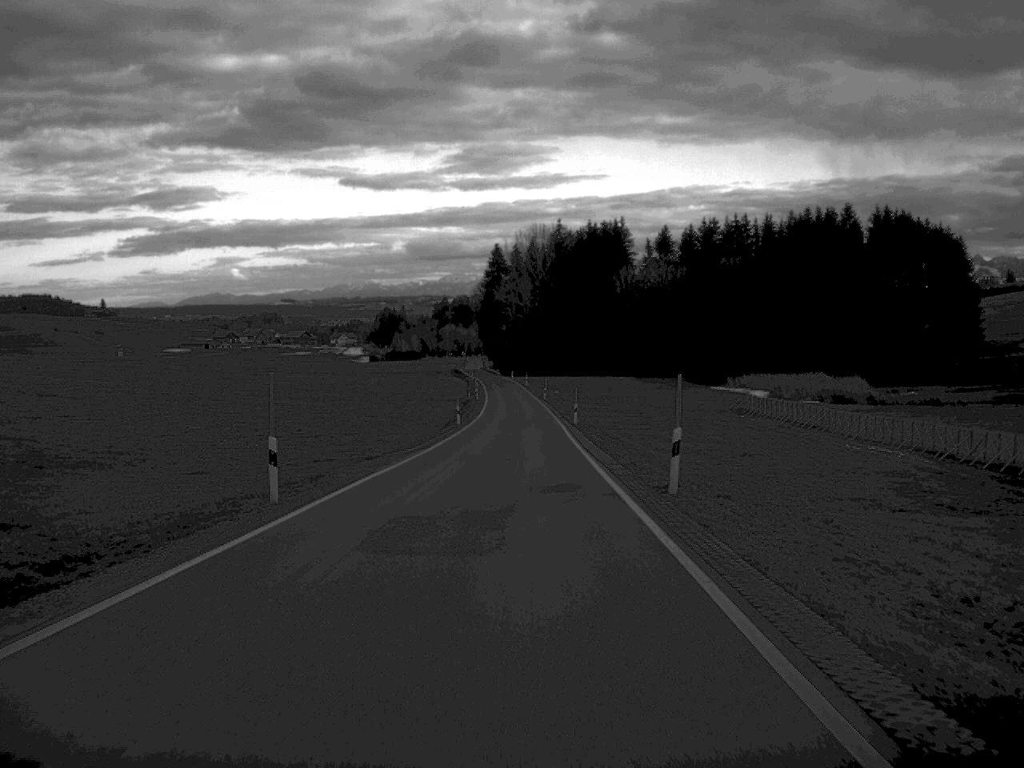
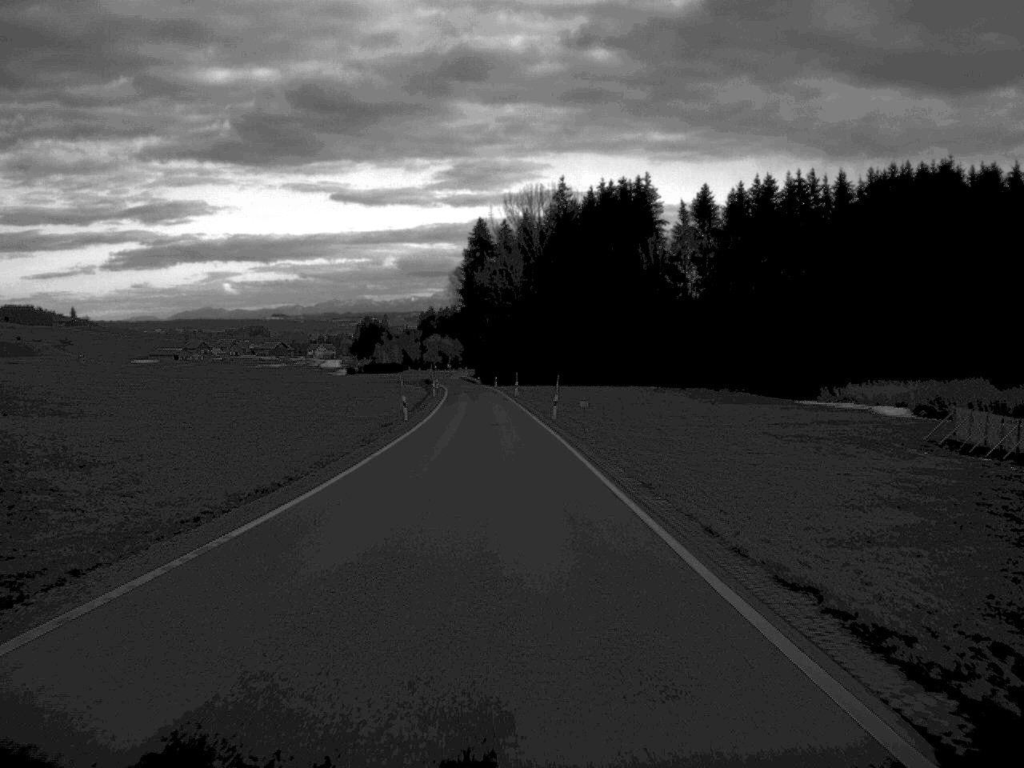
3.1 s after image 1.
(+0.1, +65.7) m; 0°
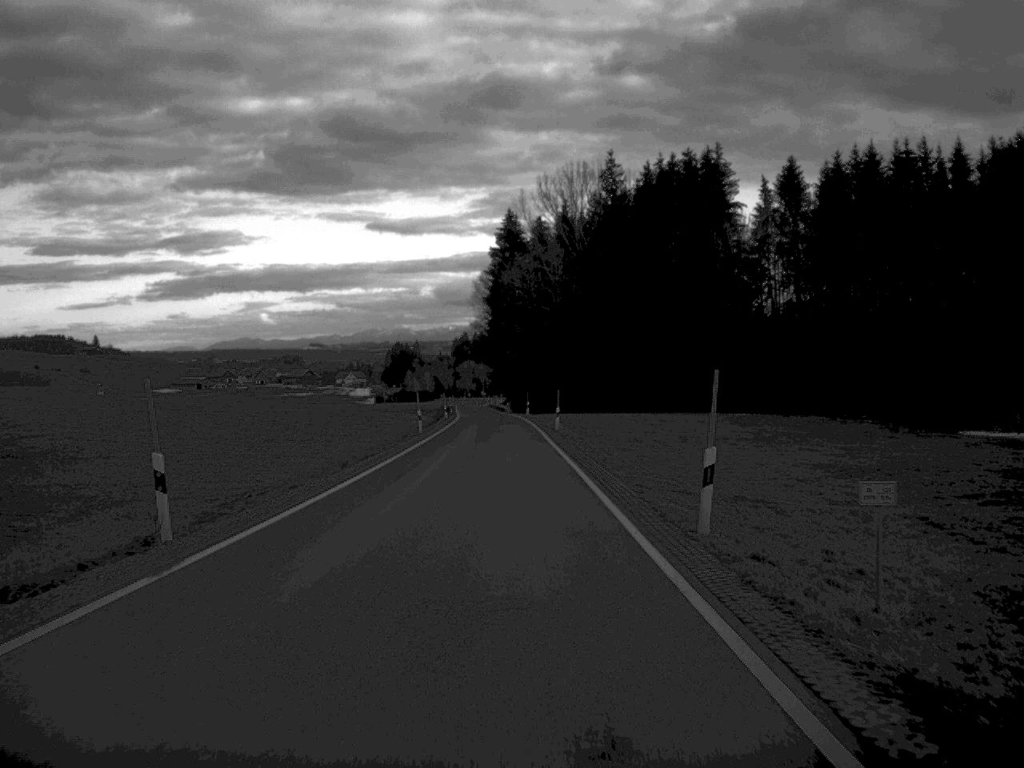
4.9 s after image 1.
(-0.5, +39.7) m; -2°
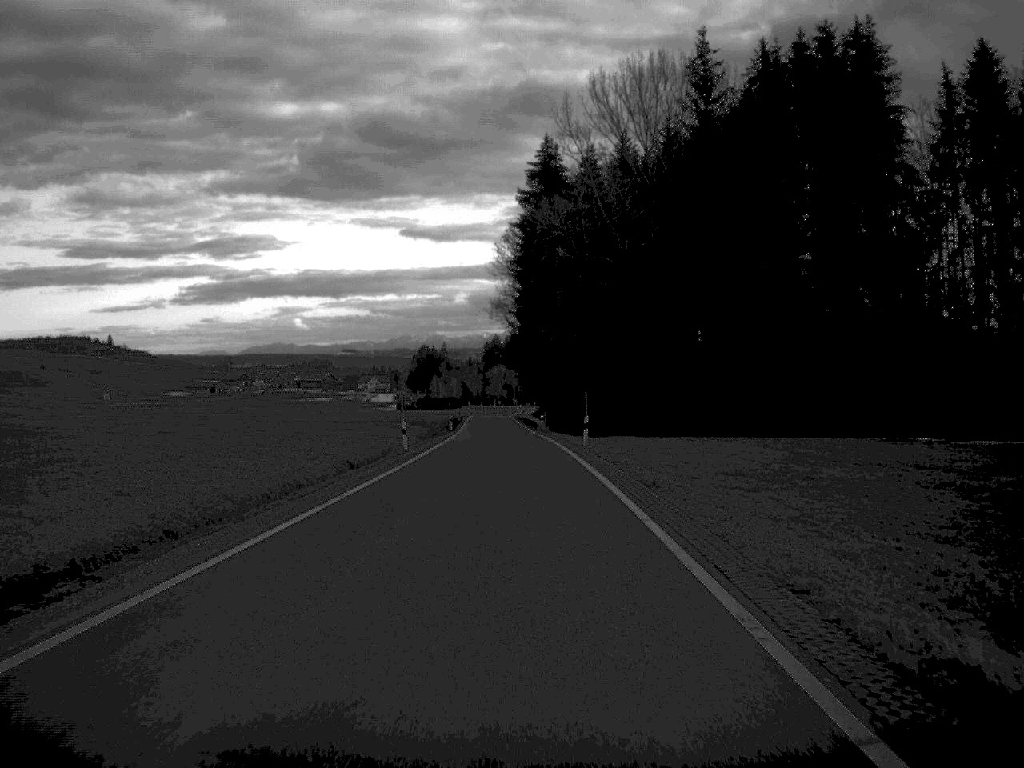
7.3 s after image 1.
(-0.8, +54.7) m; -2°
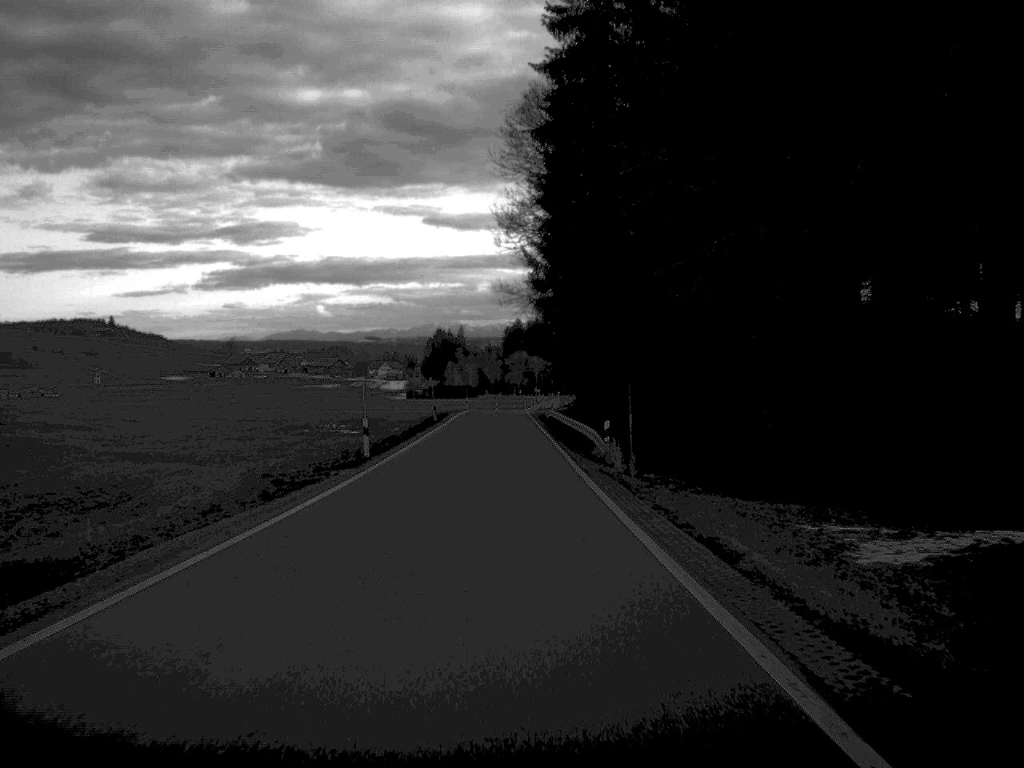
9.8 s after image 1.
(-0.5, +56.8) m; -1°
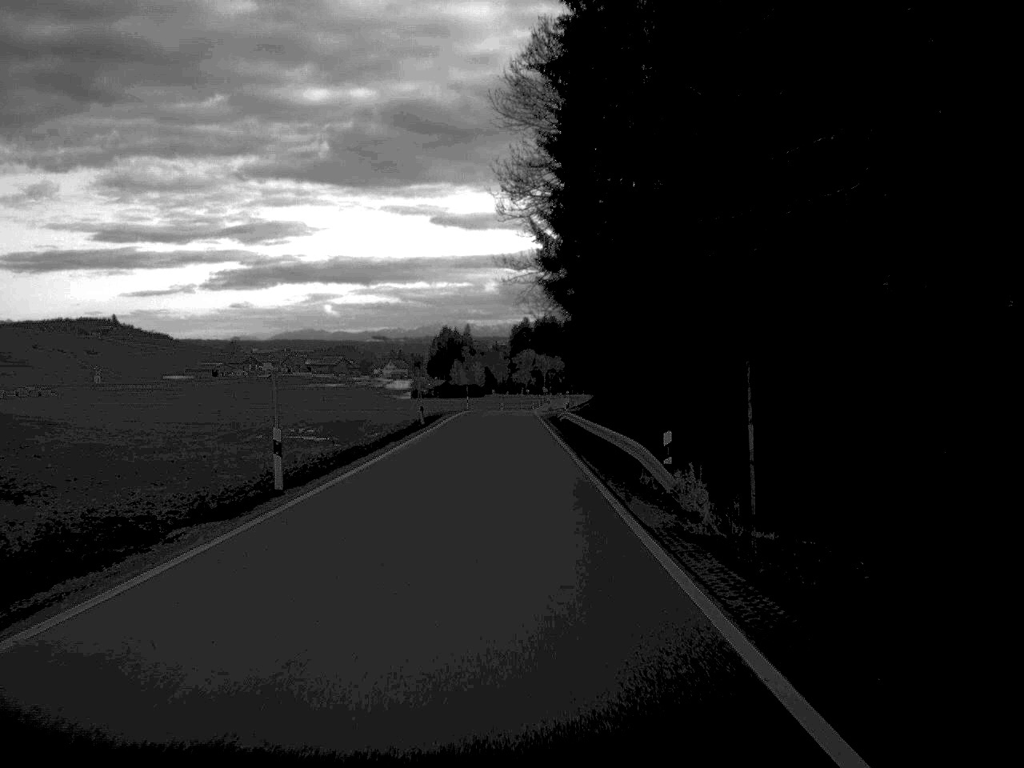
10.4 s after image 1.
(0.0, +13.4) m; 0°
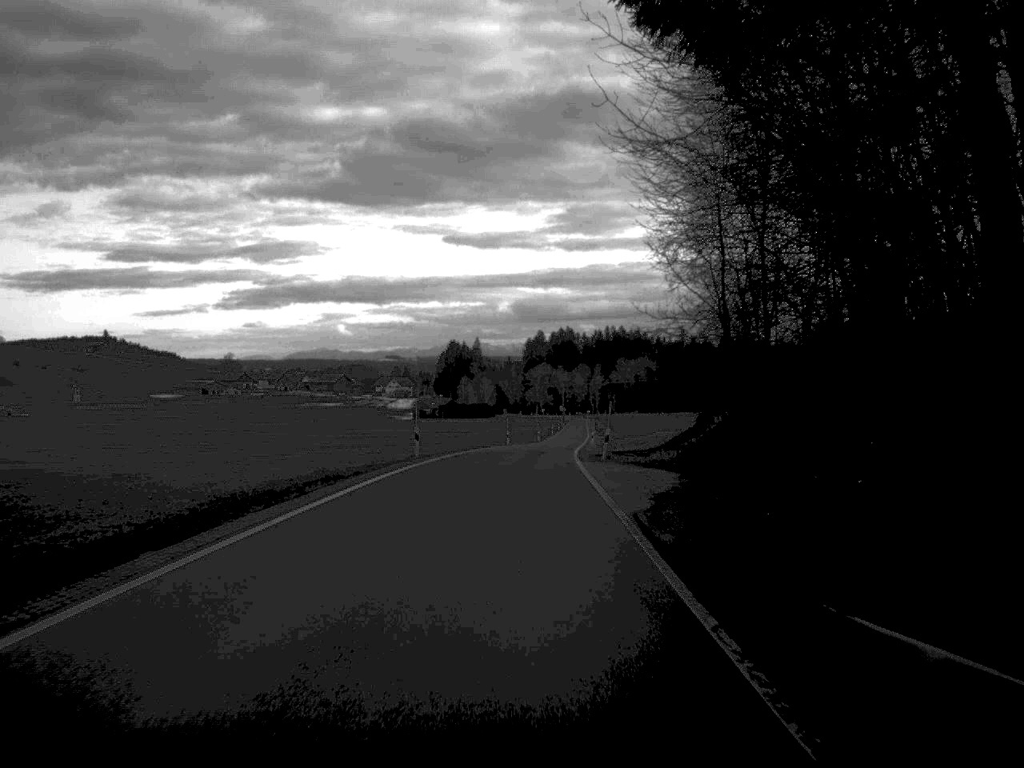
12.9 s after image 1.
(-0.5, +56.7) m; -1°
